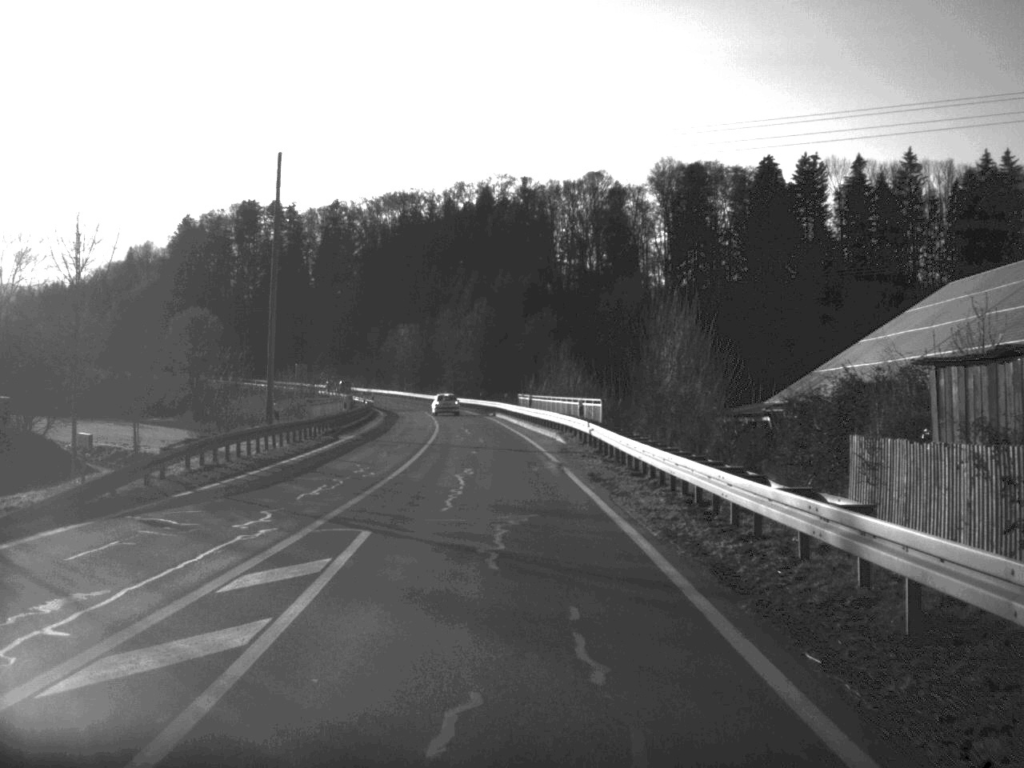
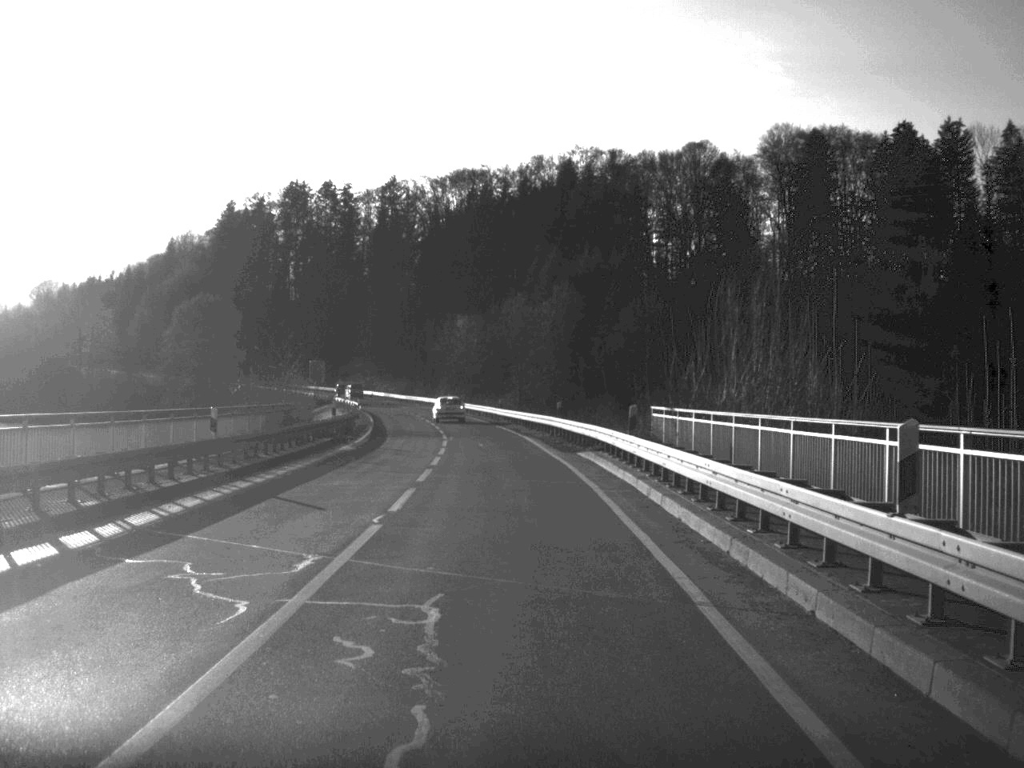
(-1.6, +47.1) m; -4°
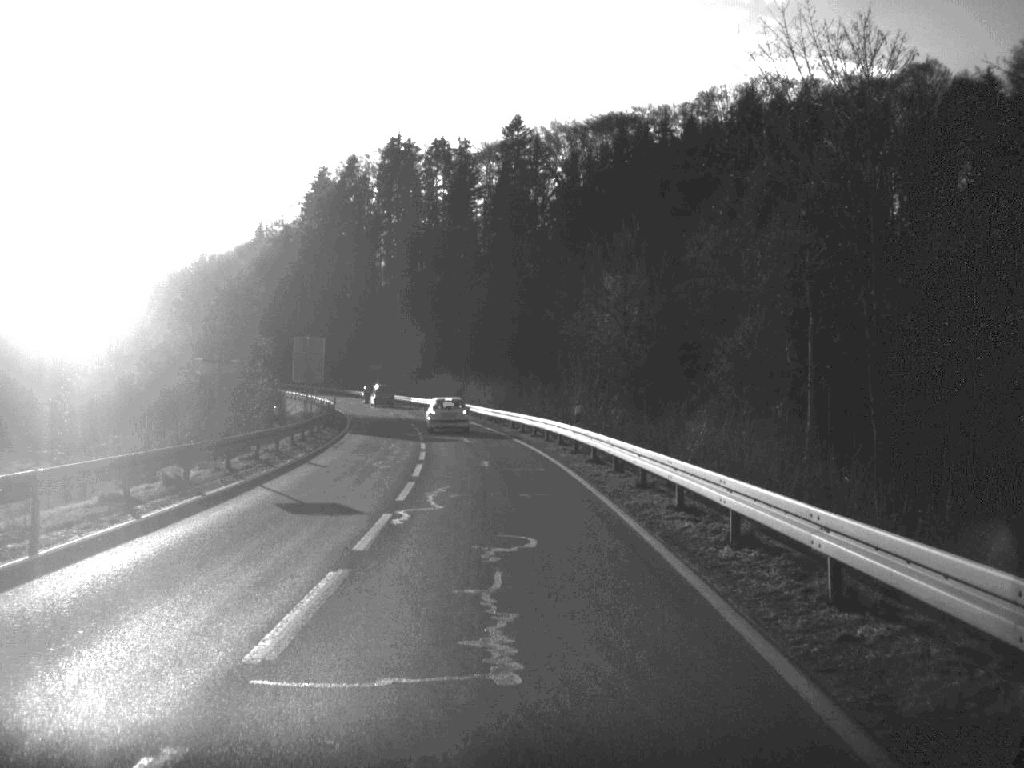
(-3.6, +69.5) m; -7°
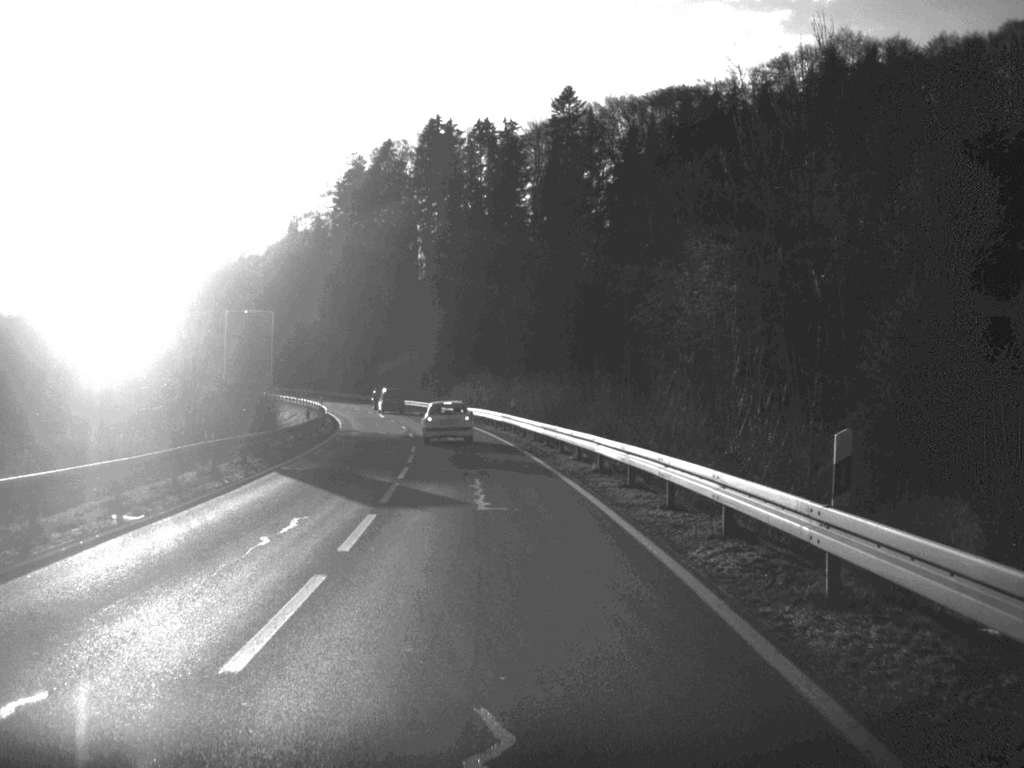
(-0.5, +23.8) m; -2°
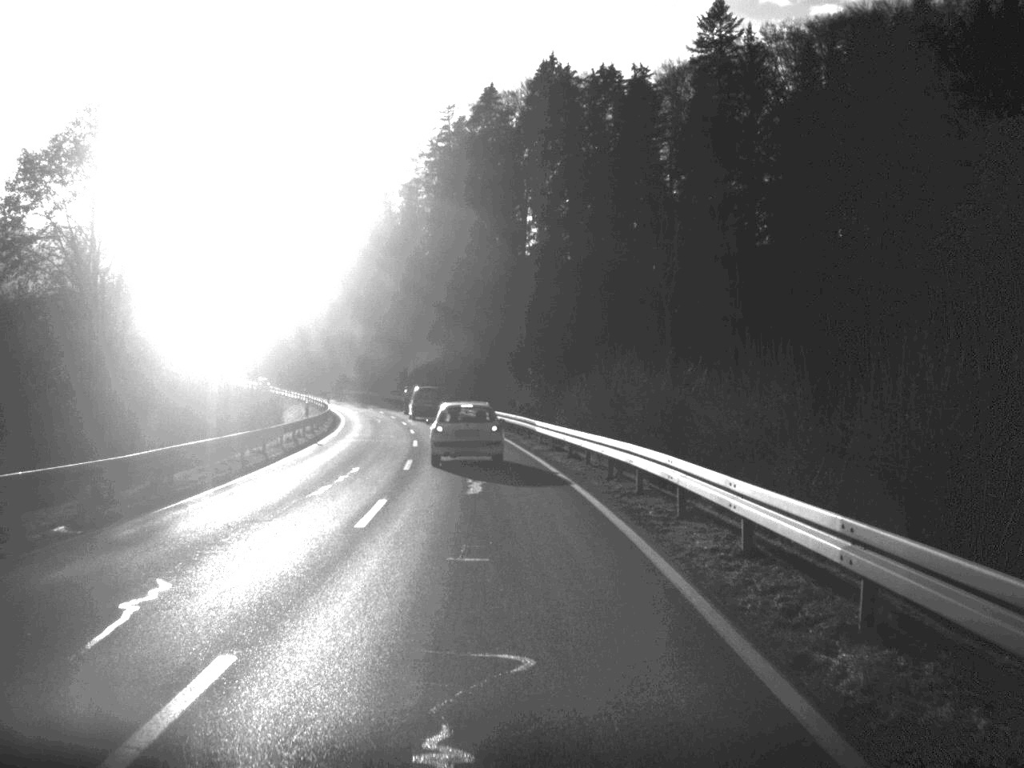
(-2.2, +44.8) m; -5°
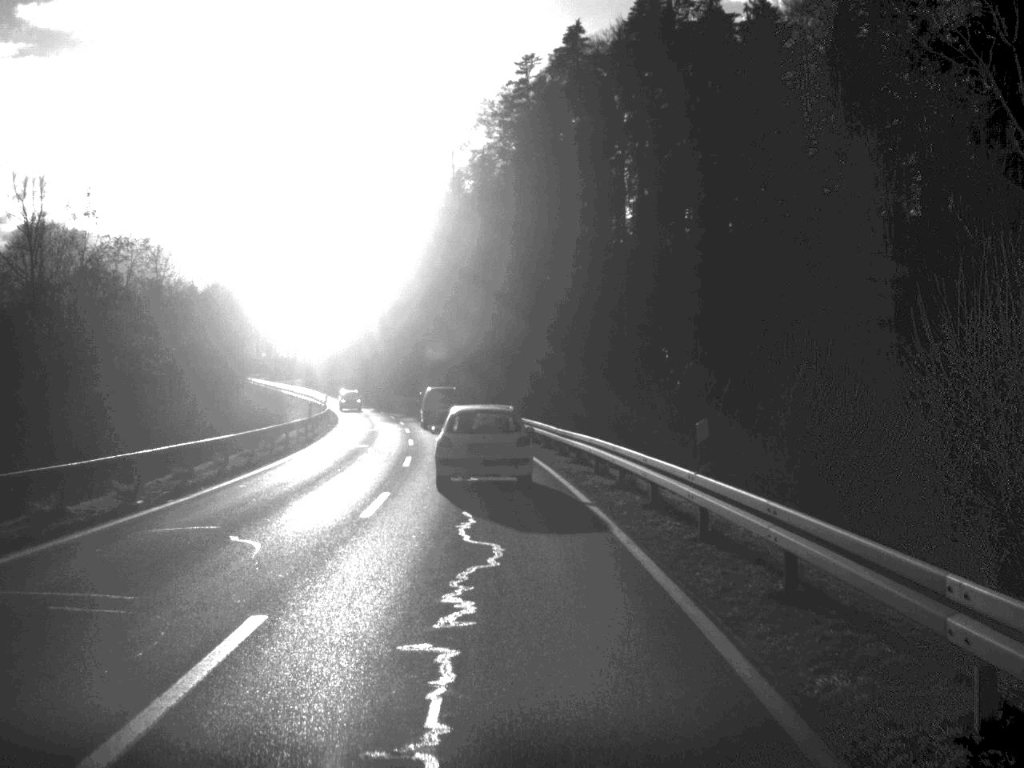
(-1.1, +34.1) m; -4°
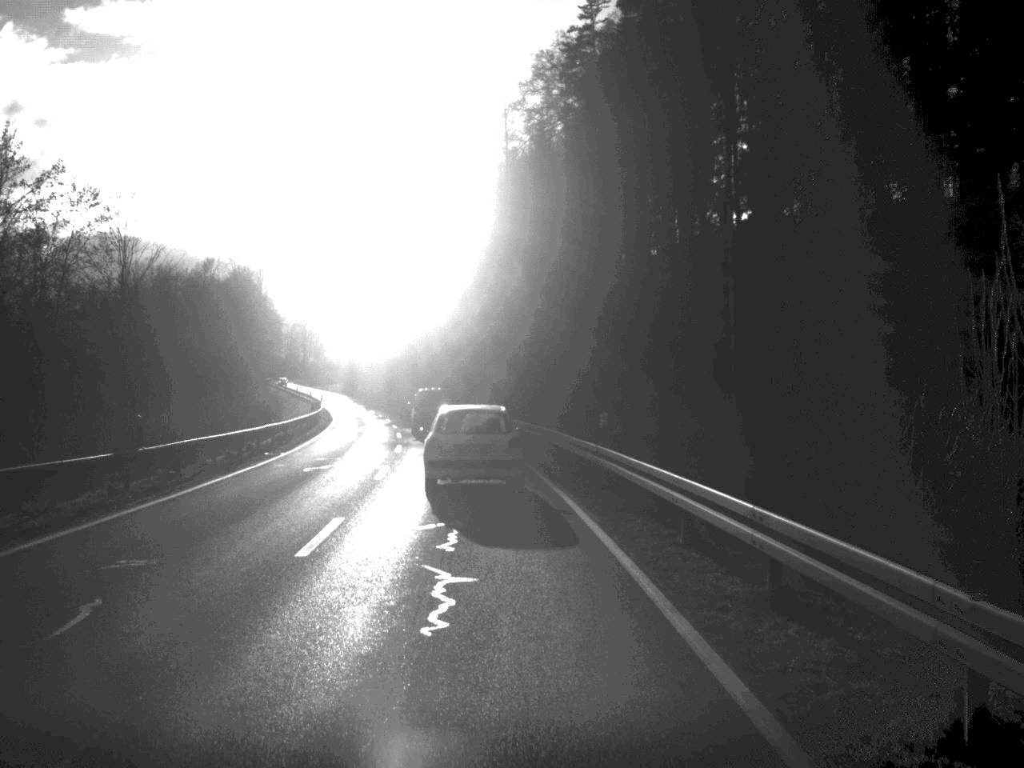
(-0.7, +27.8) m; -3°
